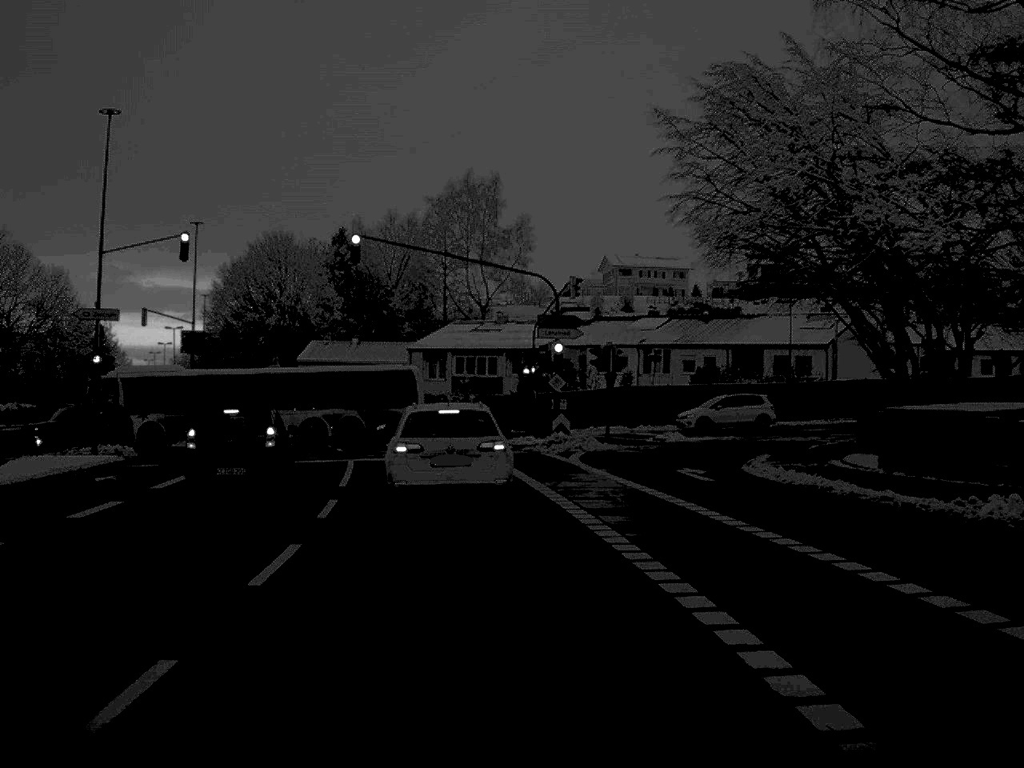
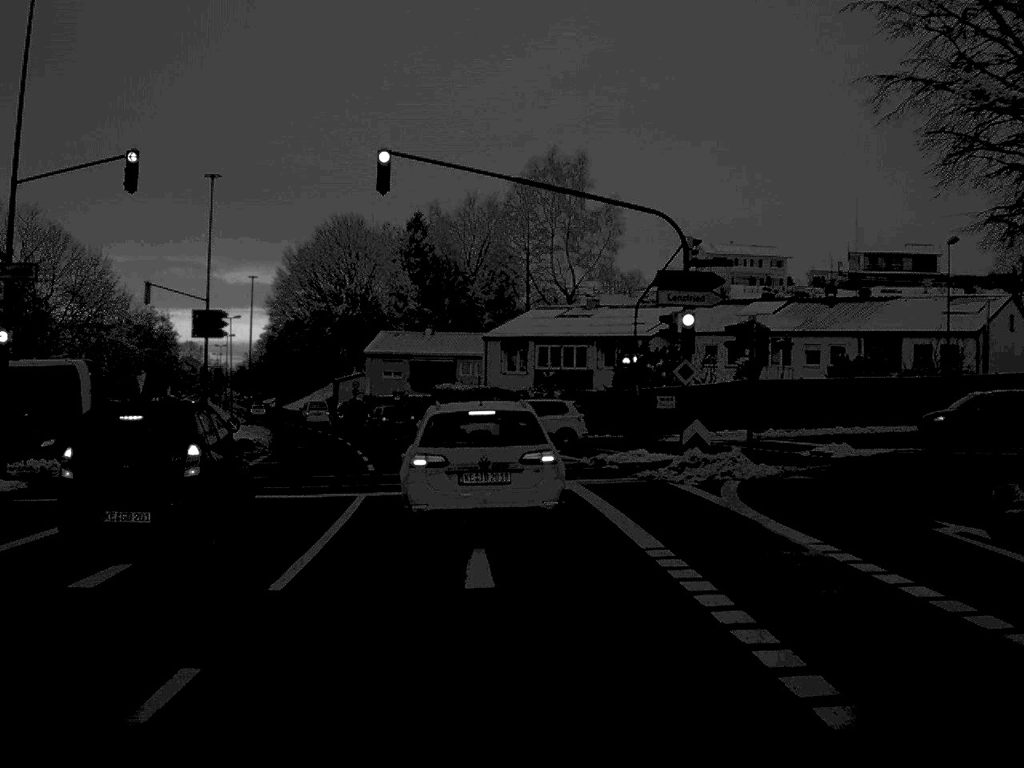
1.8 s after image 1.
(-0.4, +12.4) m; -4°
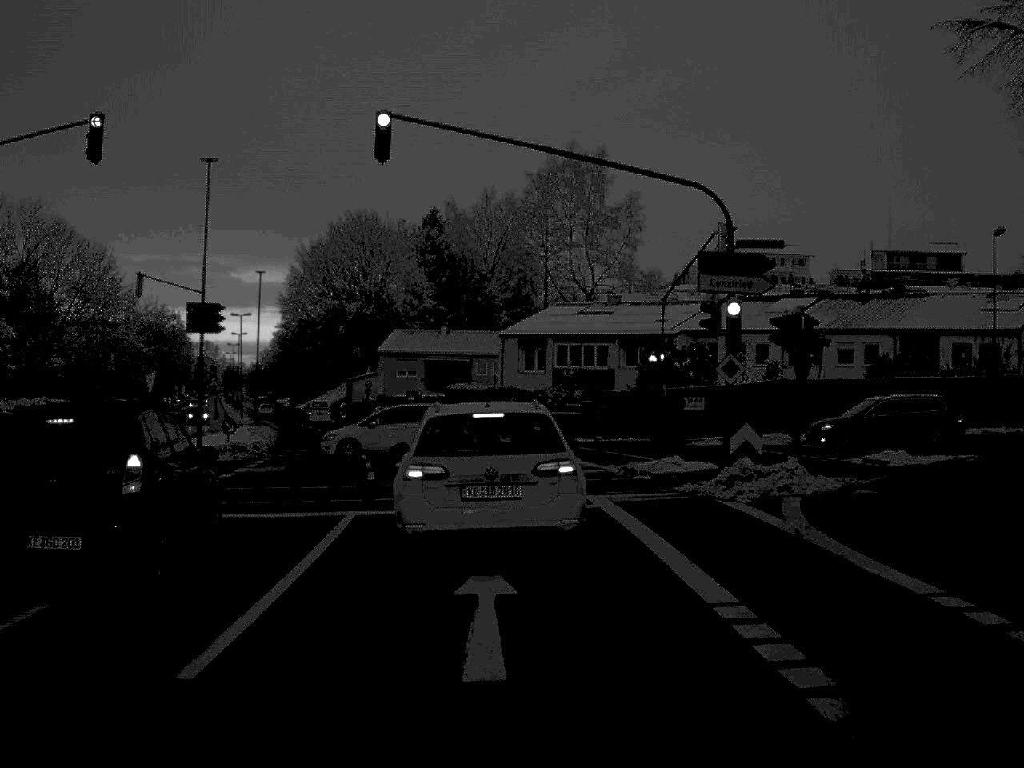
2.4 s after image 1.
(0.0, +3.3) m; -1°
